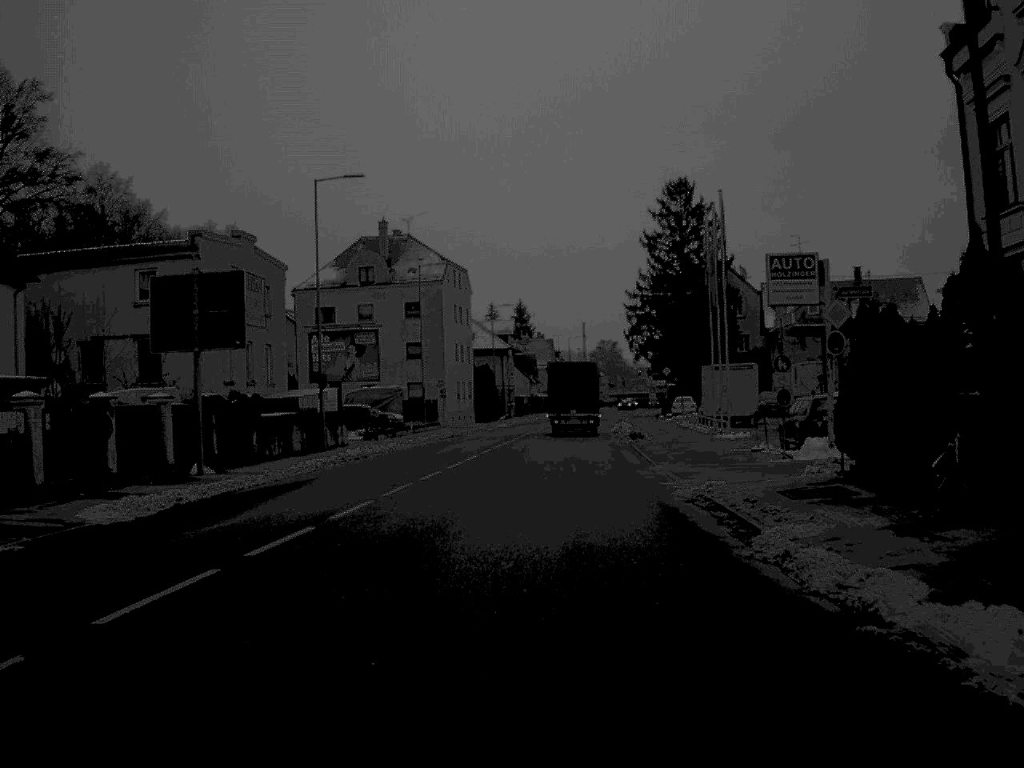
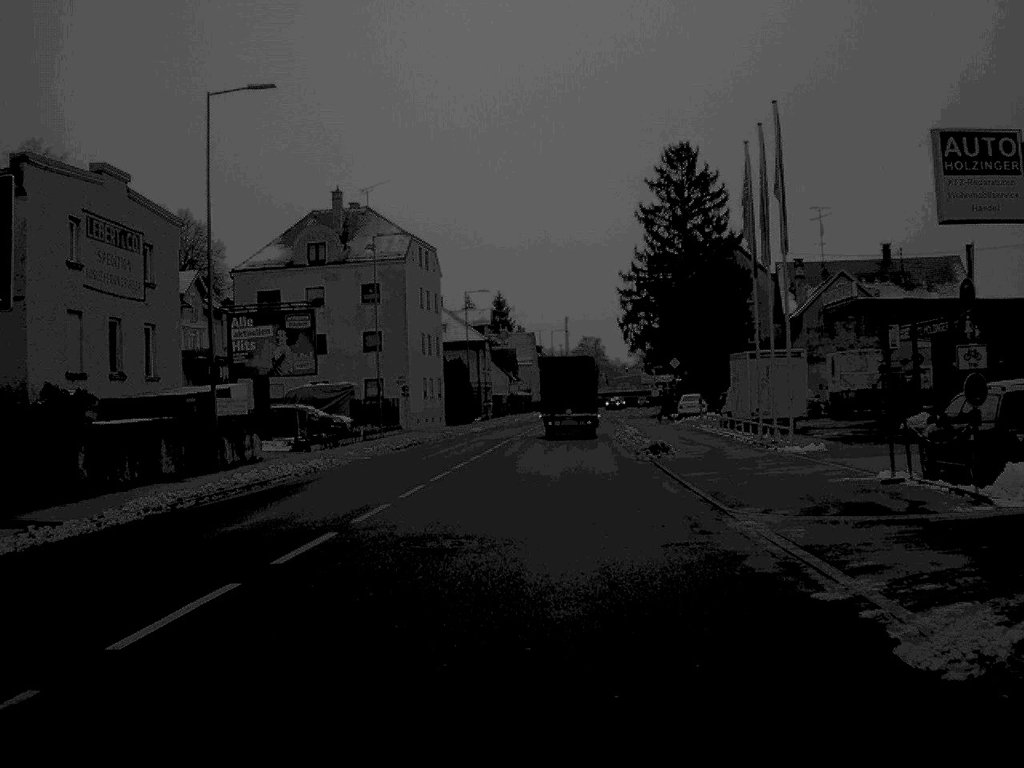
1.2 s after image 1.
(+0.1, +14.1) m; +1°
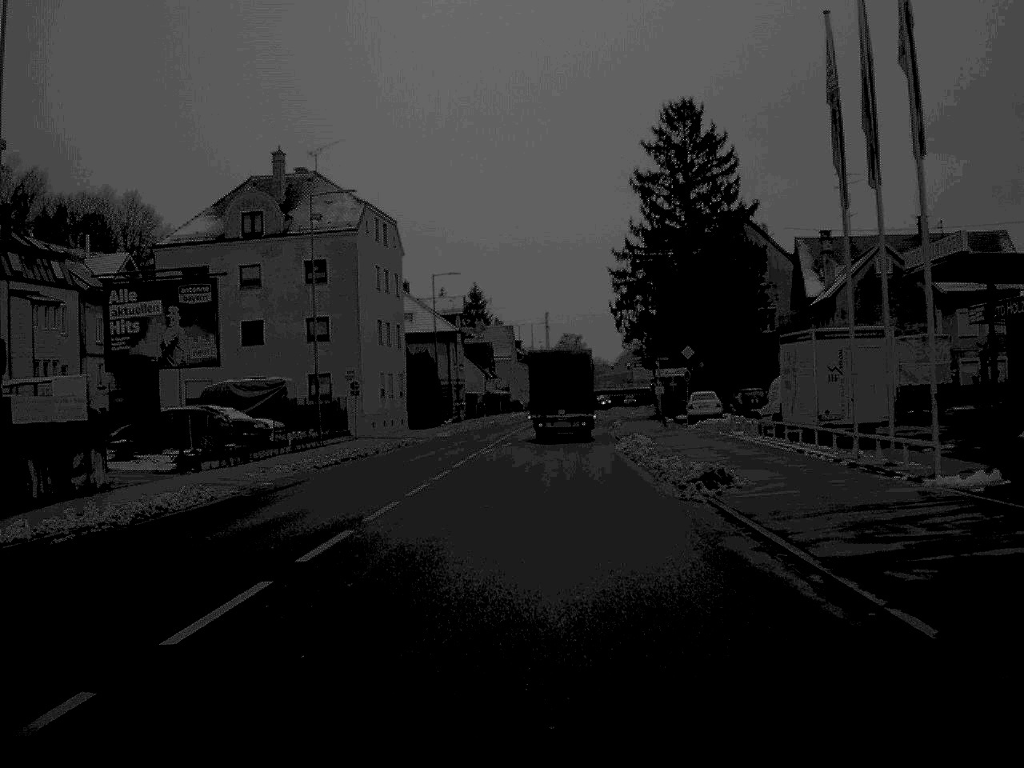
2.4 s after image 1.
(+0.1, +13.2) m; +1°
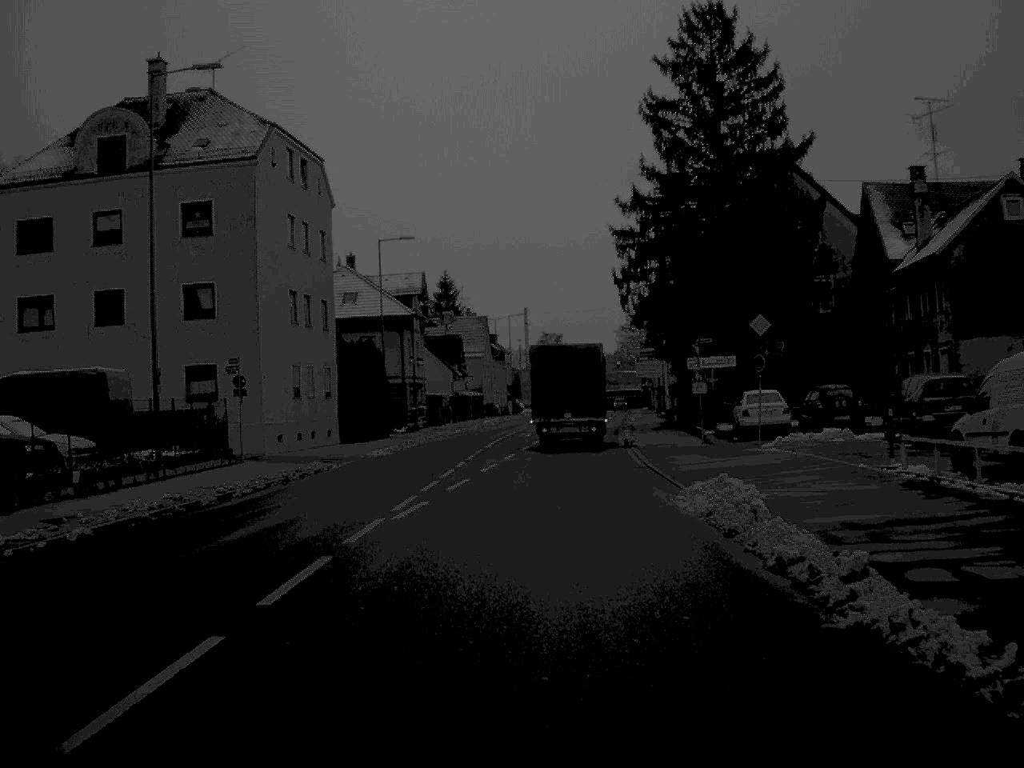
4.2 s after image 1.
(+0.2, +20.3) m; +1°
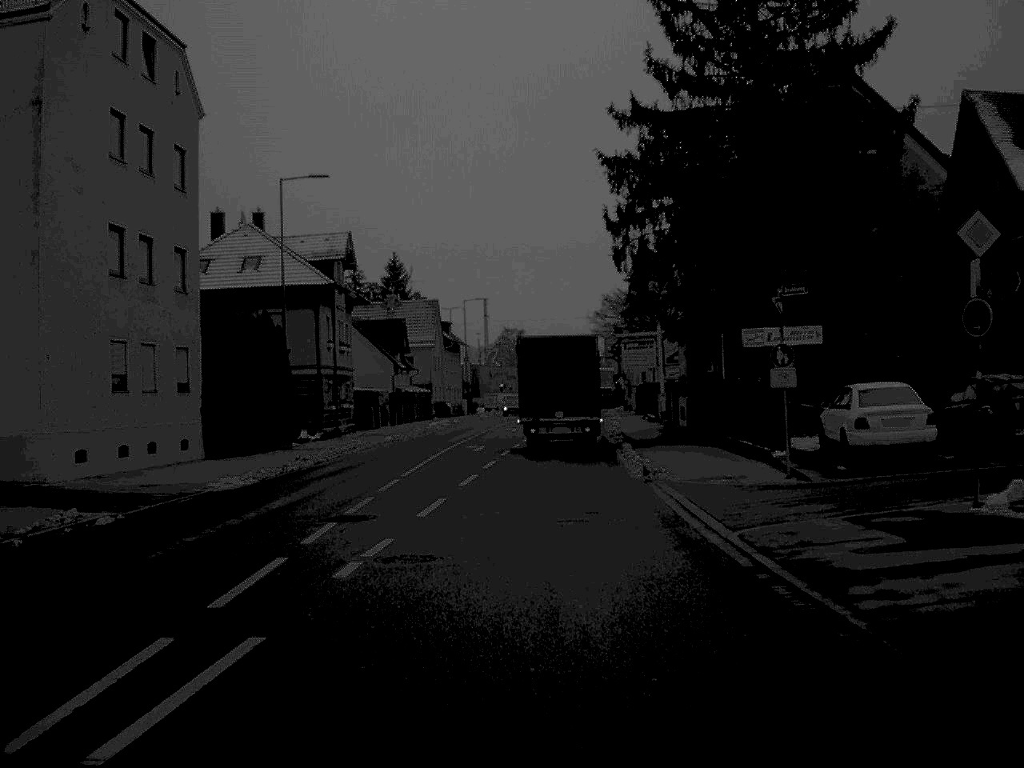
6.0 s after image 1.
(+0.3, +17.9) m; +2°
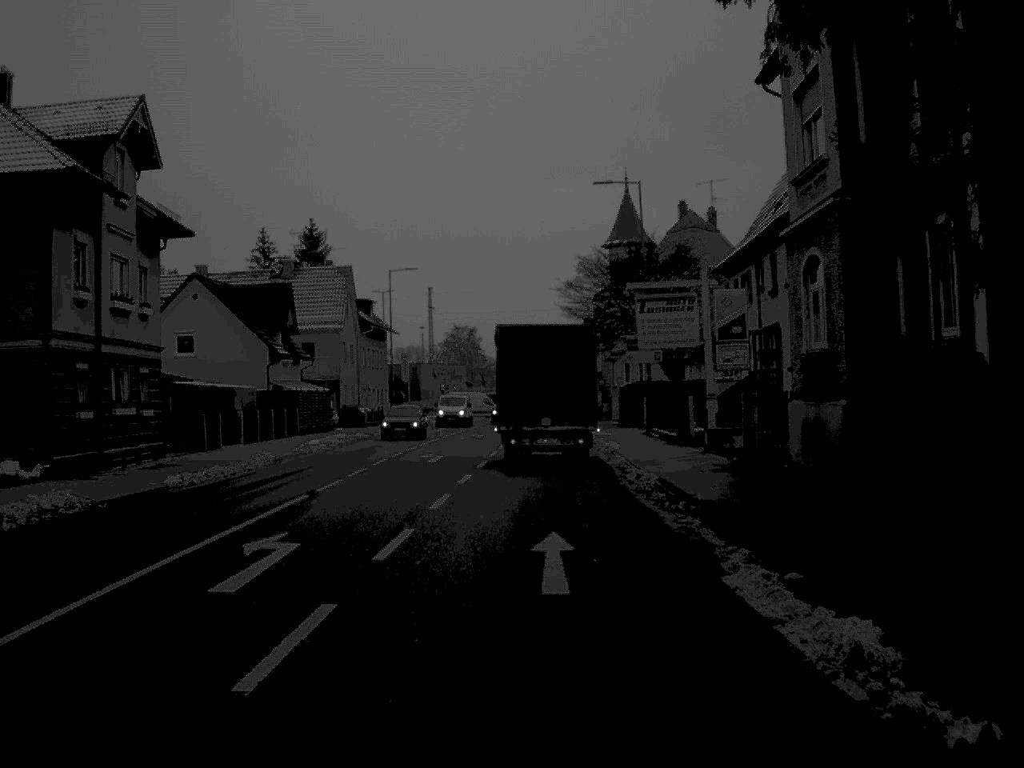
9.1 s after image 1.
(+0.5, +28.4) m; +2°
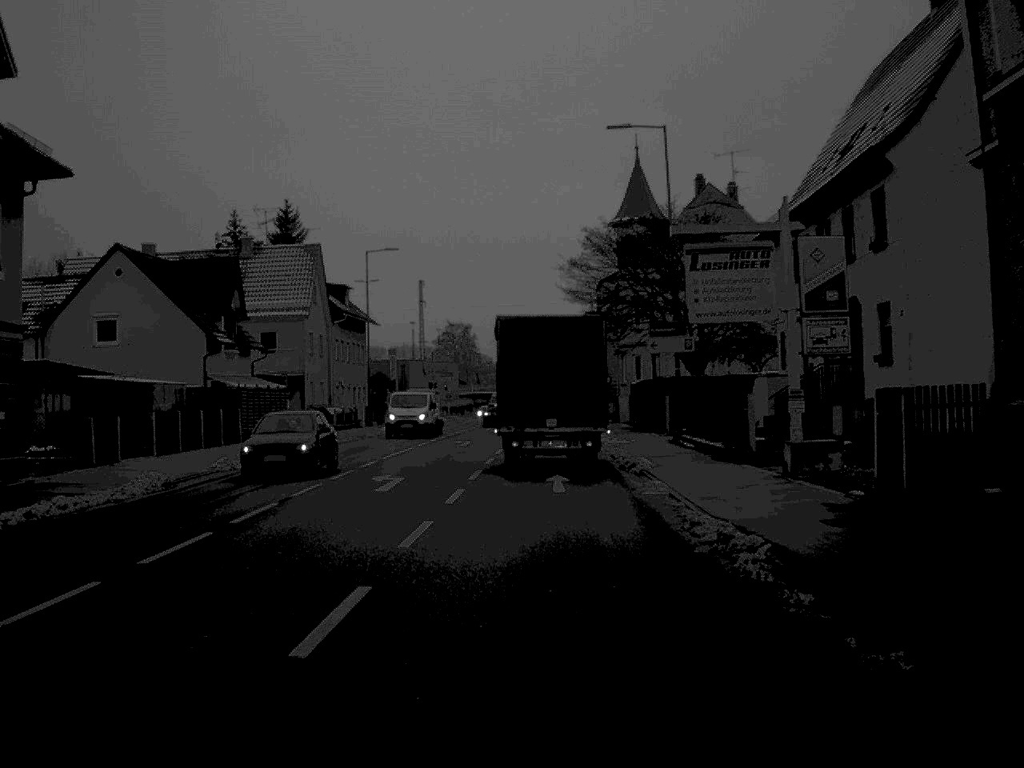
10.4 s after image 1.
(0.0, +10.8) m; 0°
